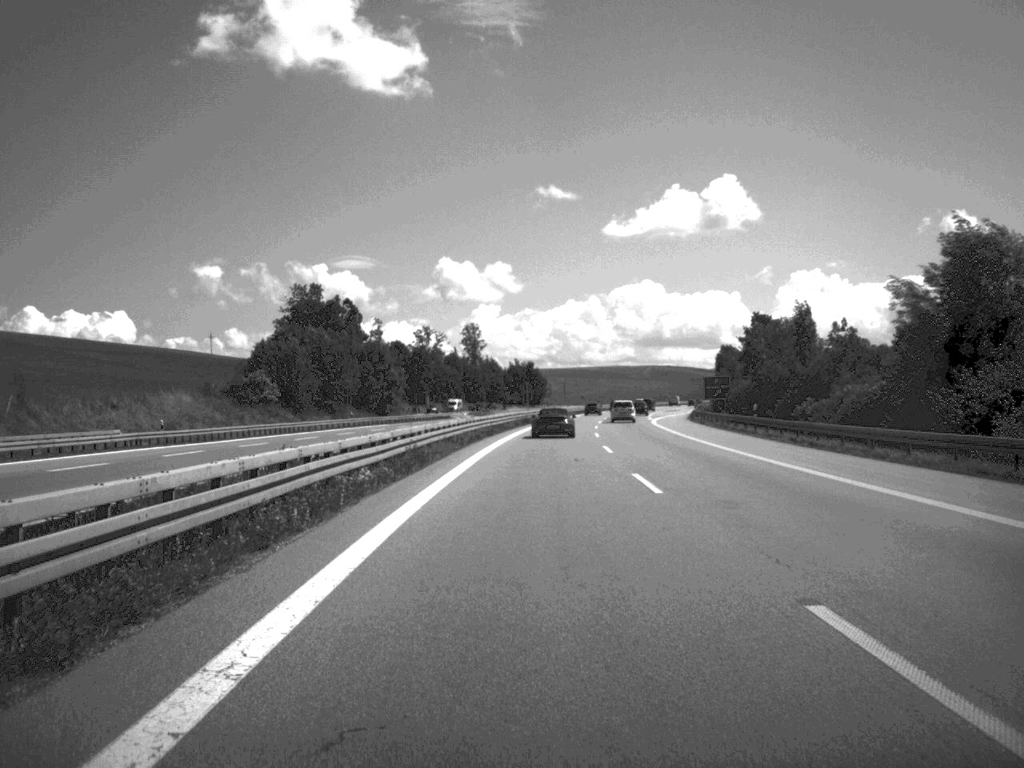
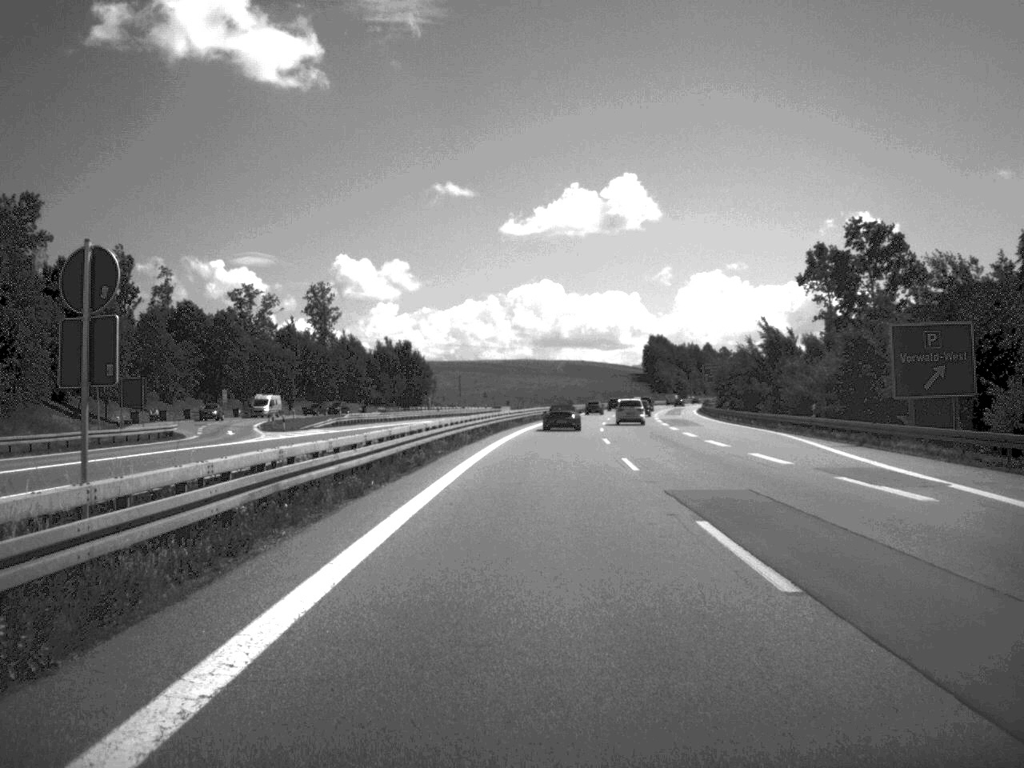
(+3.7, +99.6) m; +4°
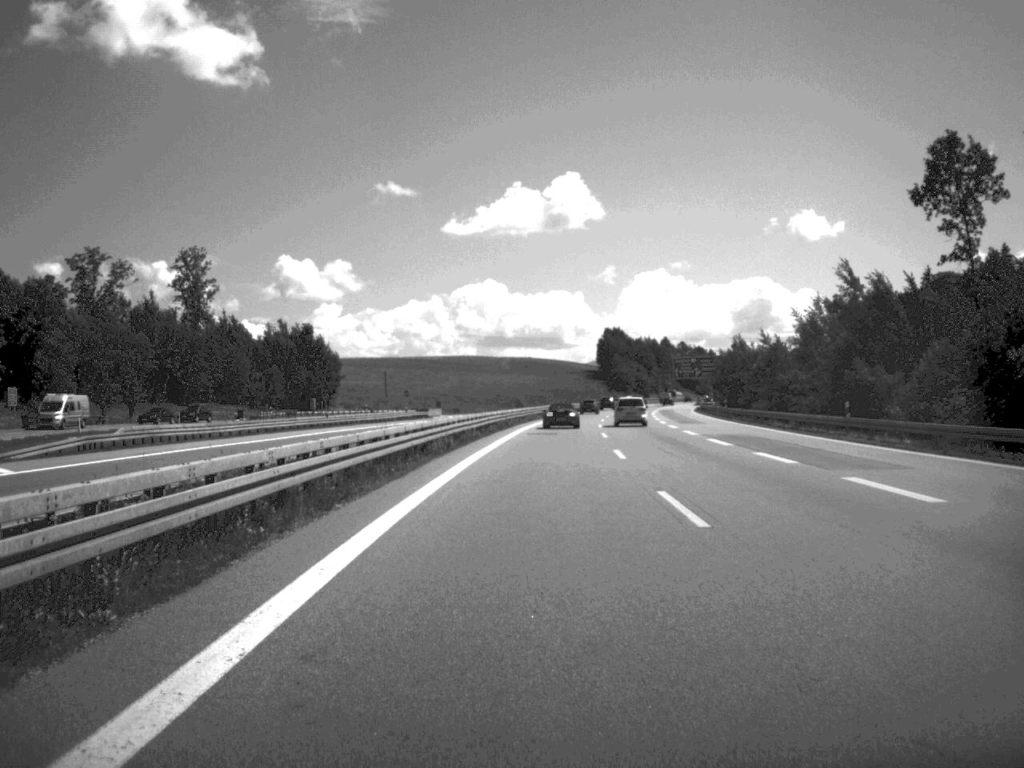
(+1.0, +48.0) m; +2°
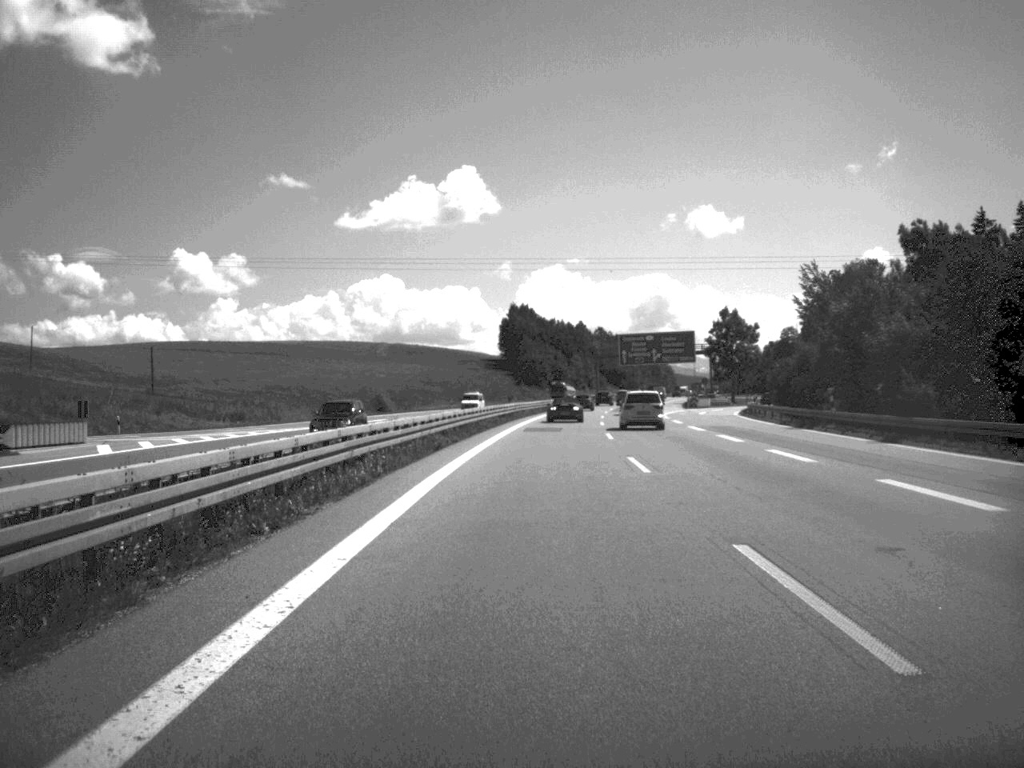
(+3.9, +97.1) m; +4°
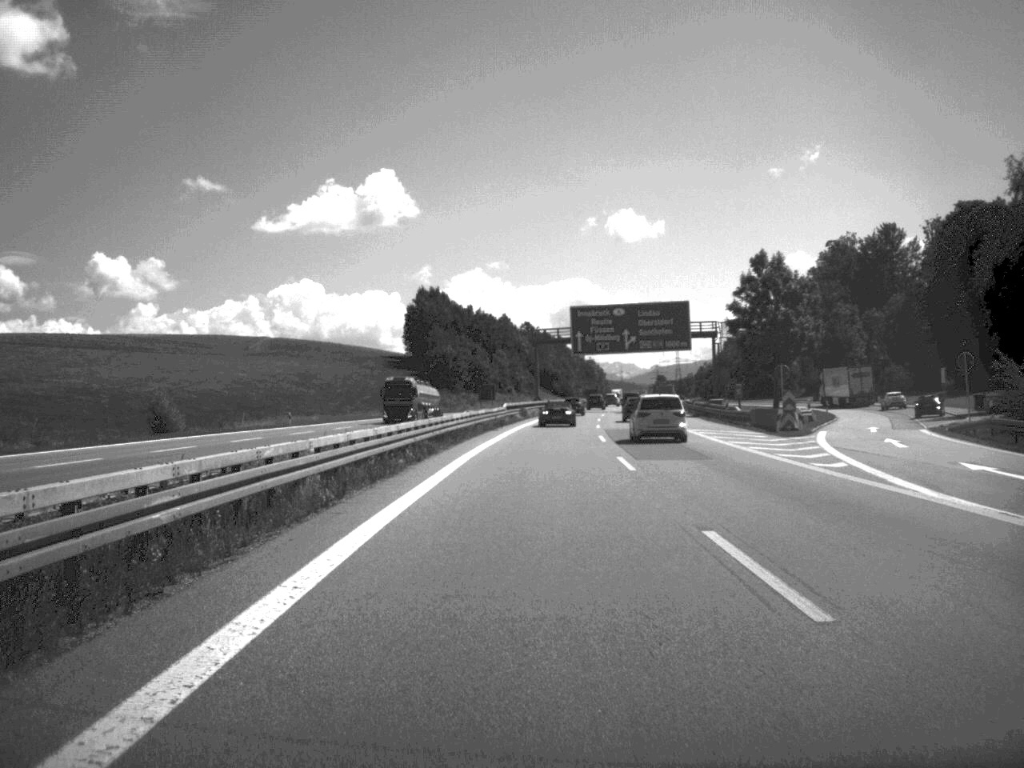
(+2.0, +69.0) m; +3°
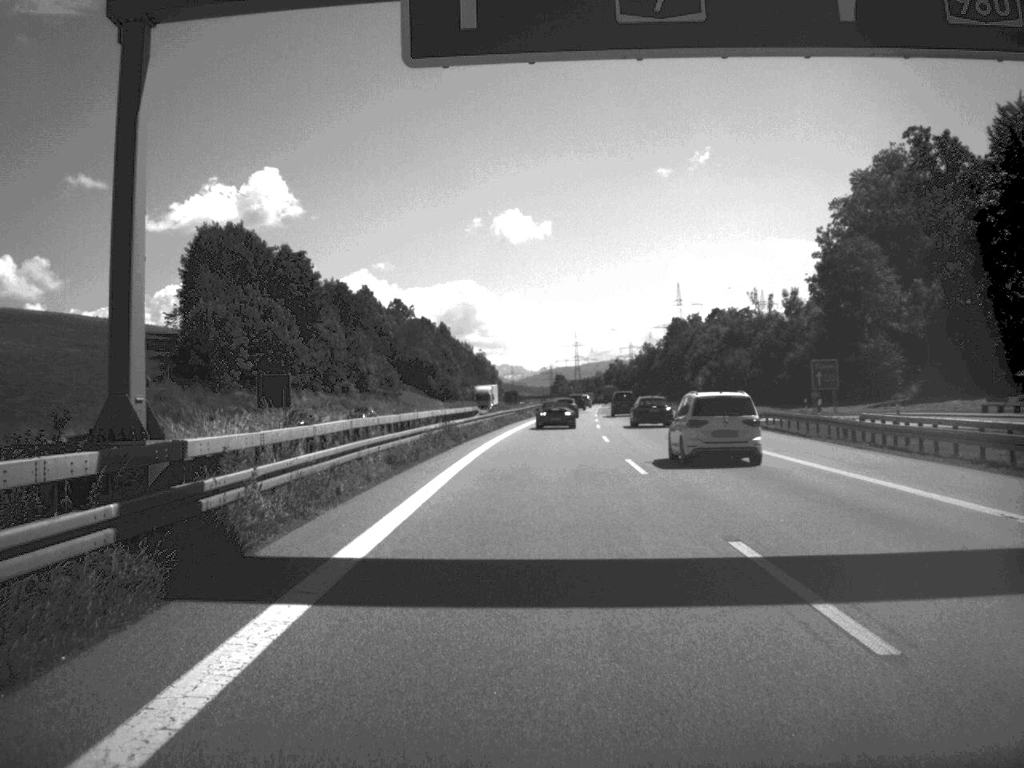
(+4.4, +107.5) m; +5°
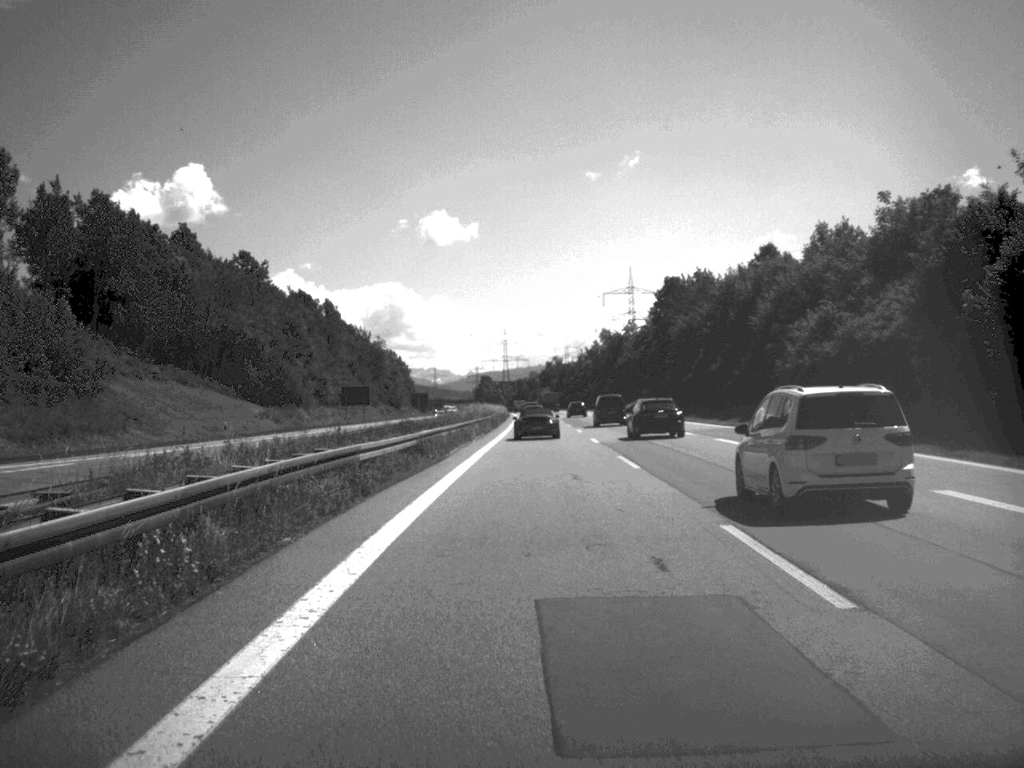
(+3.2, +104.7) m; +3°
